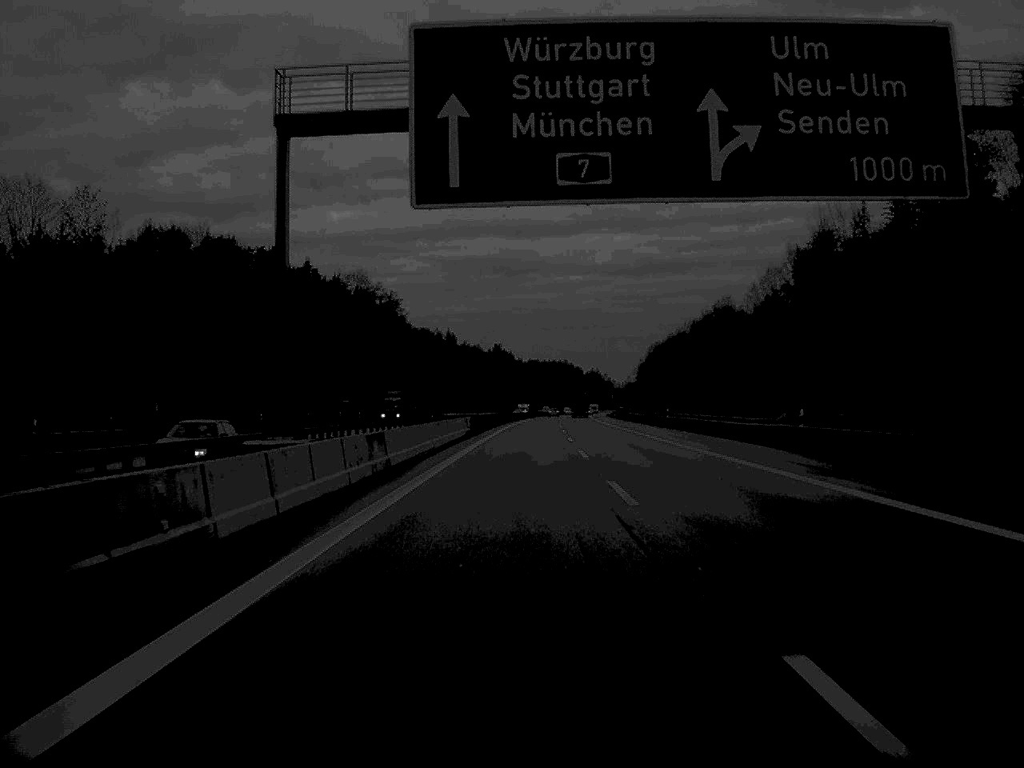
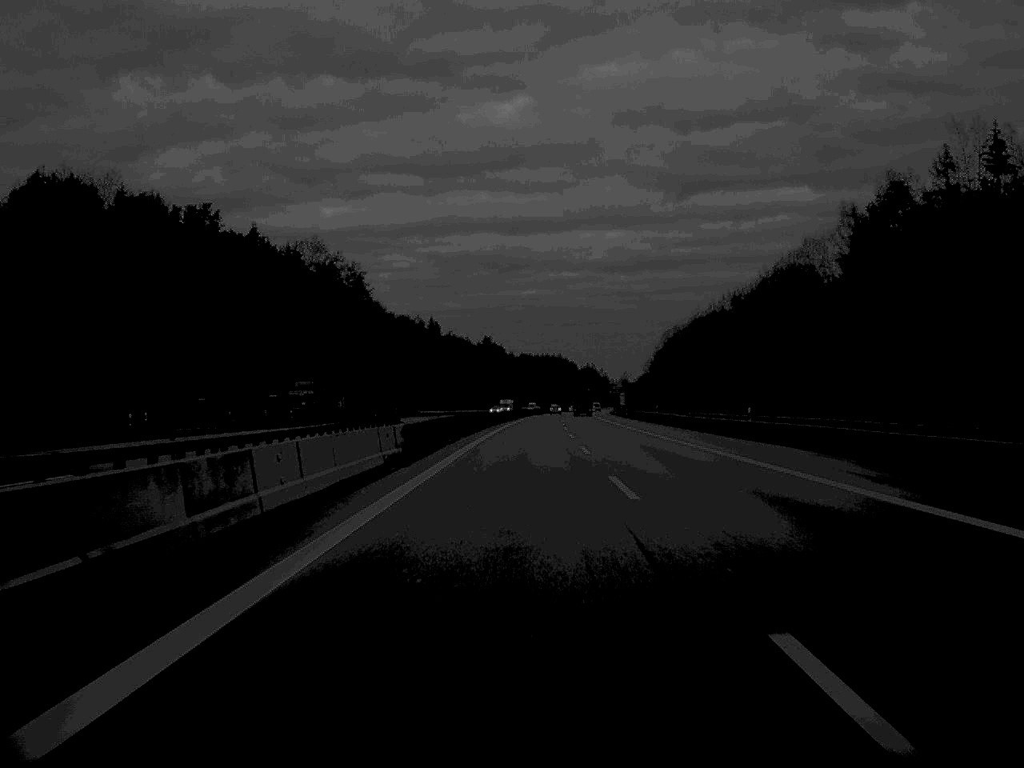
(+0.1, +36.3) m; 0°
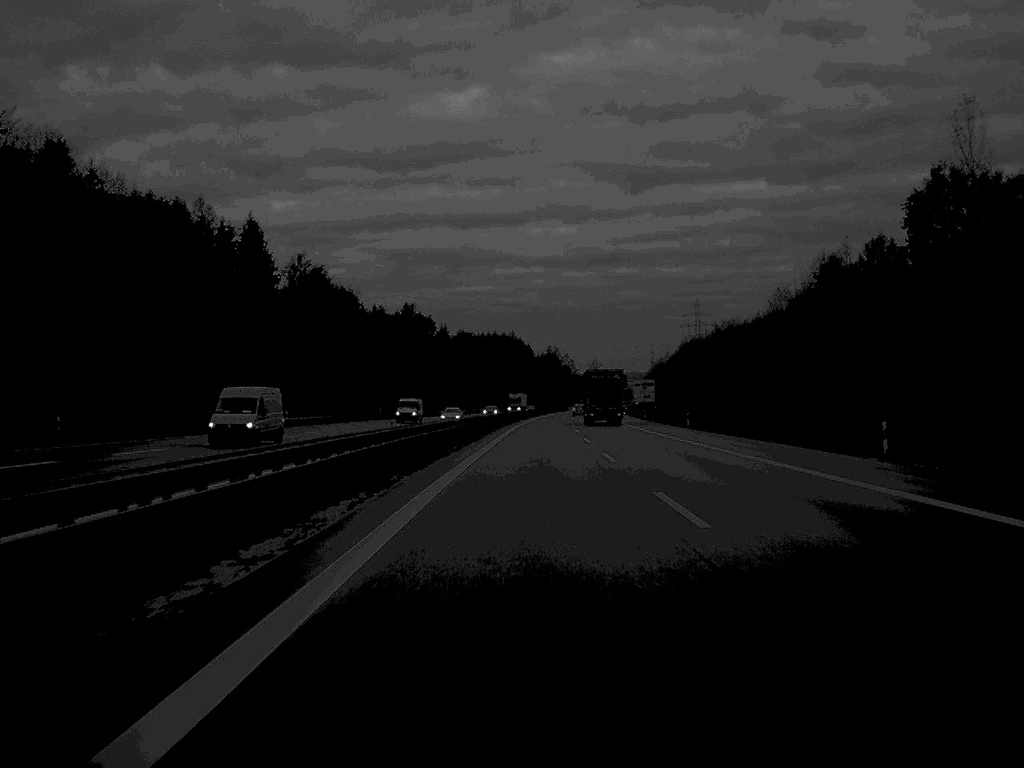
(+2.9, +166.4) m; +2°
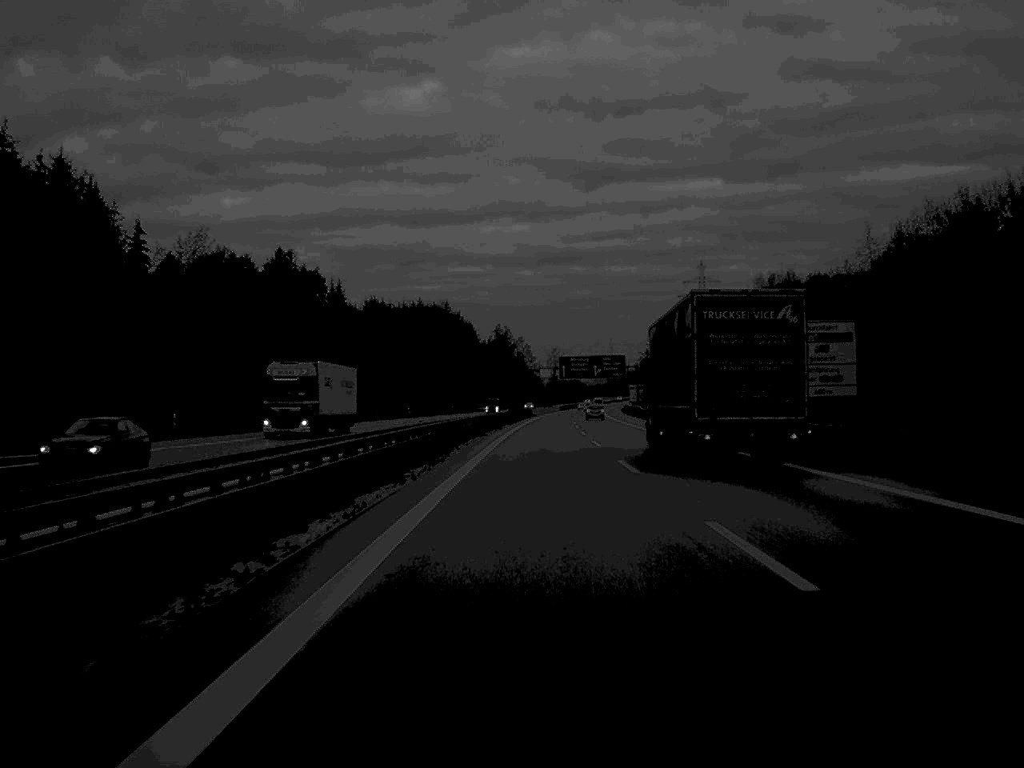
(+2.4, +130.1) m; +2°
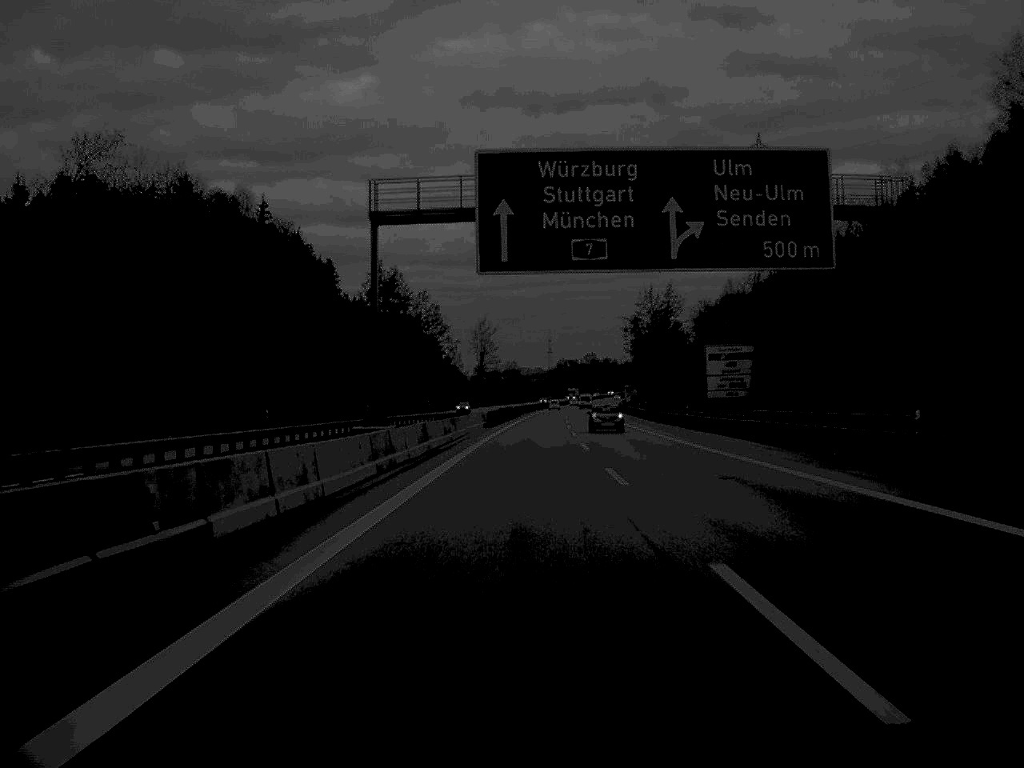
(+4.6, +166.2) m; +3°
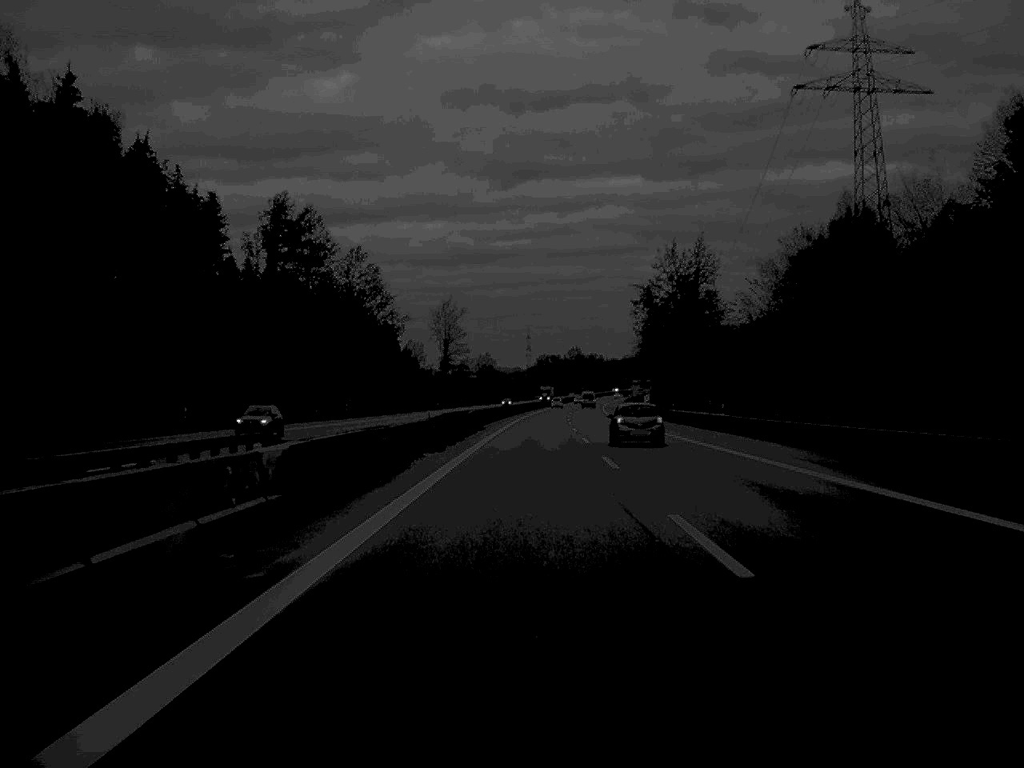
(+0.5, +66.5) m; +1°
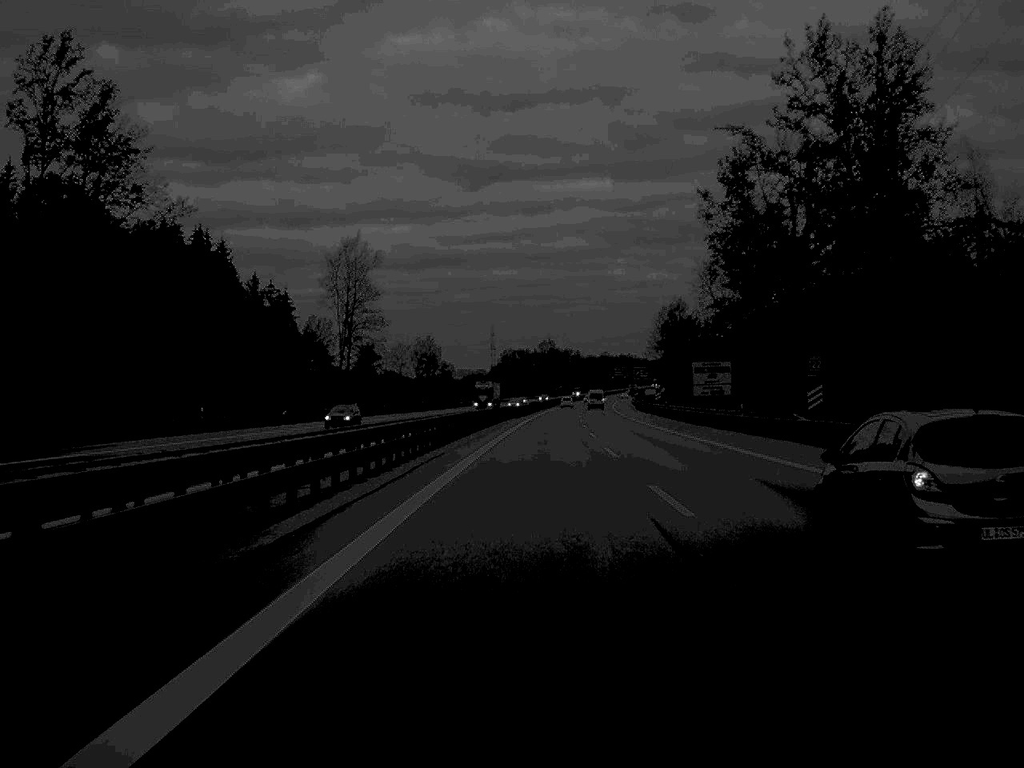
(+1.4, +102.7) m; +2°
